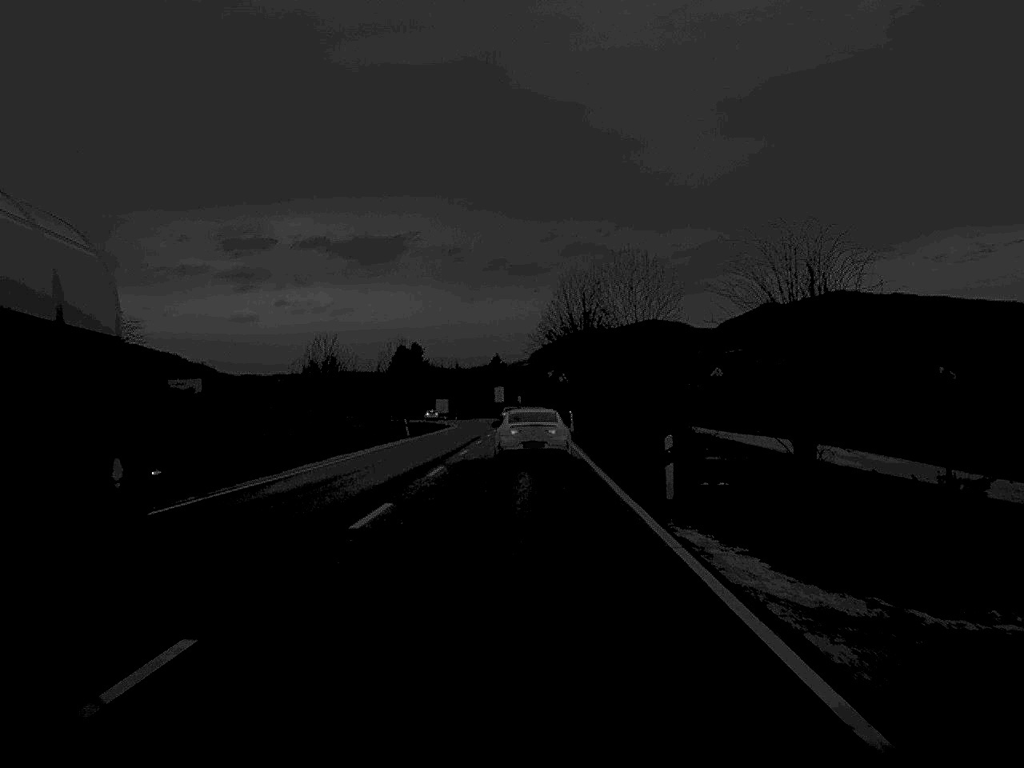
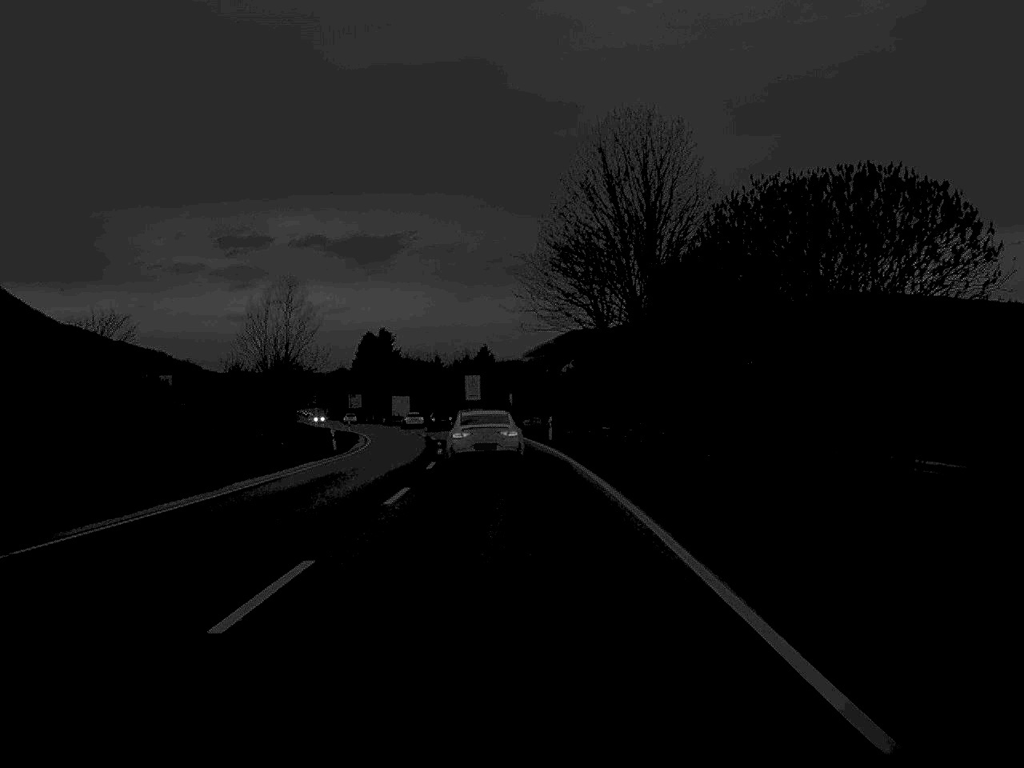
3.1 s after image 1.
(+0.2, +67.1) m; 0°
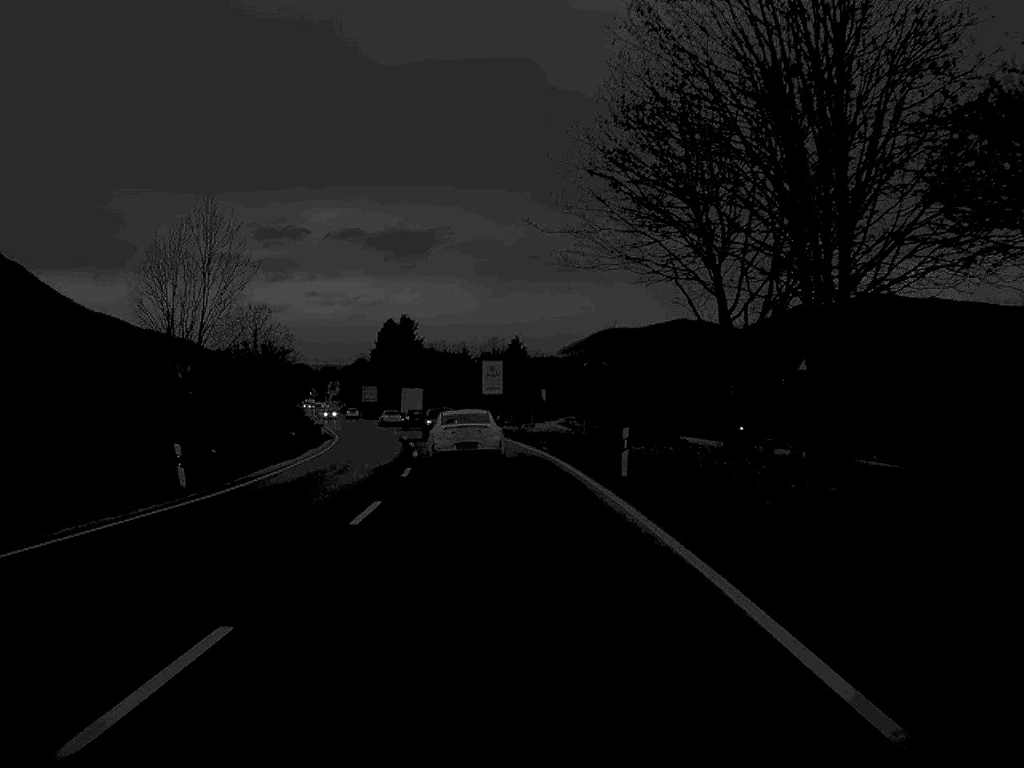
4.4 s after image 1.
(-0.3, +27.7) m; -2°
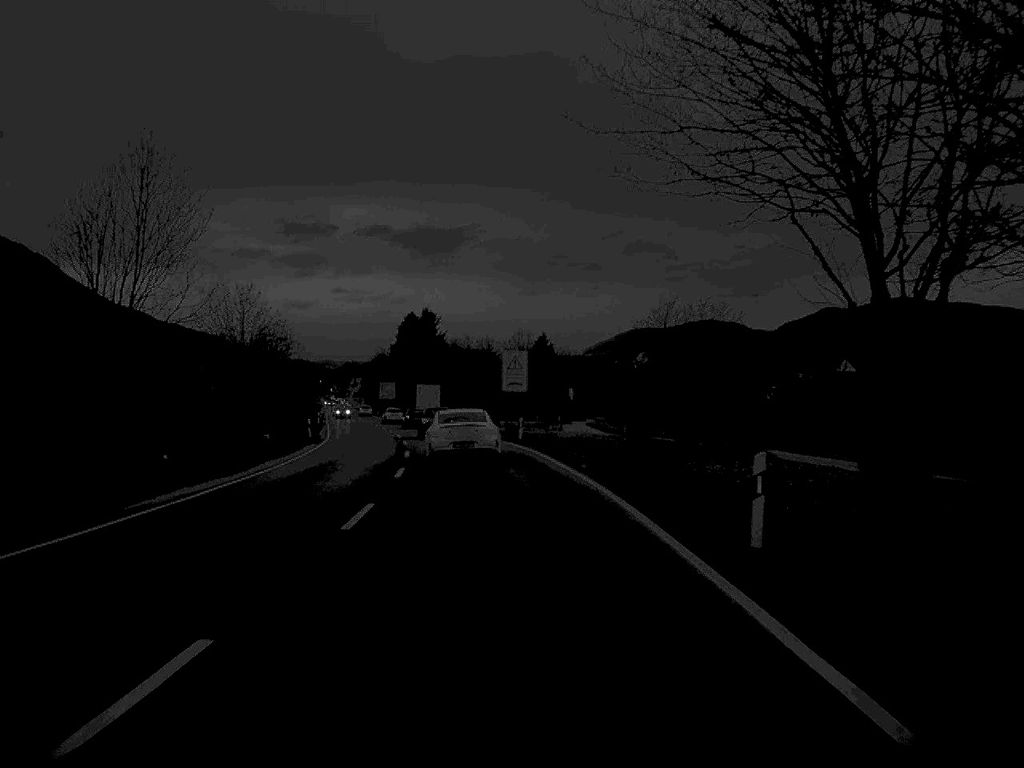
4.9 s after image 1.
(-0.1, +12.6) m; -1°
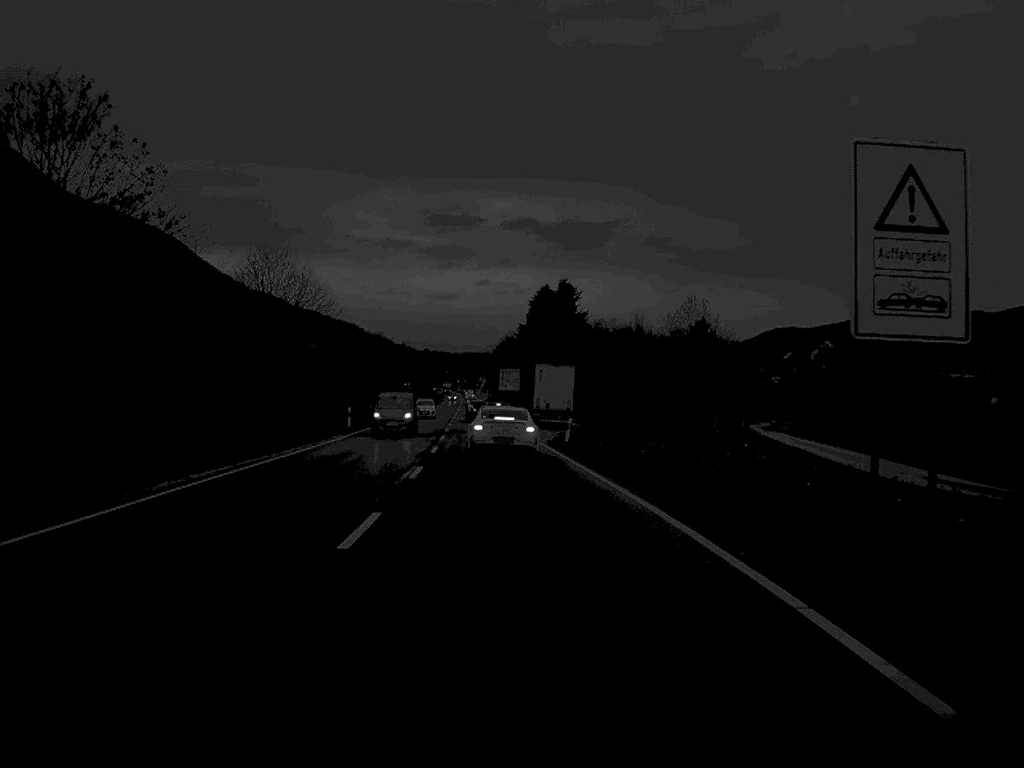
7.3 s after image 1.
(-2.8, +50.8) m; -6°
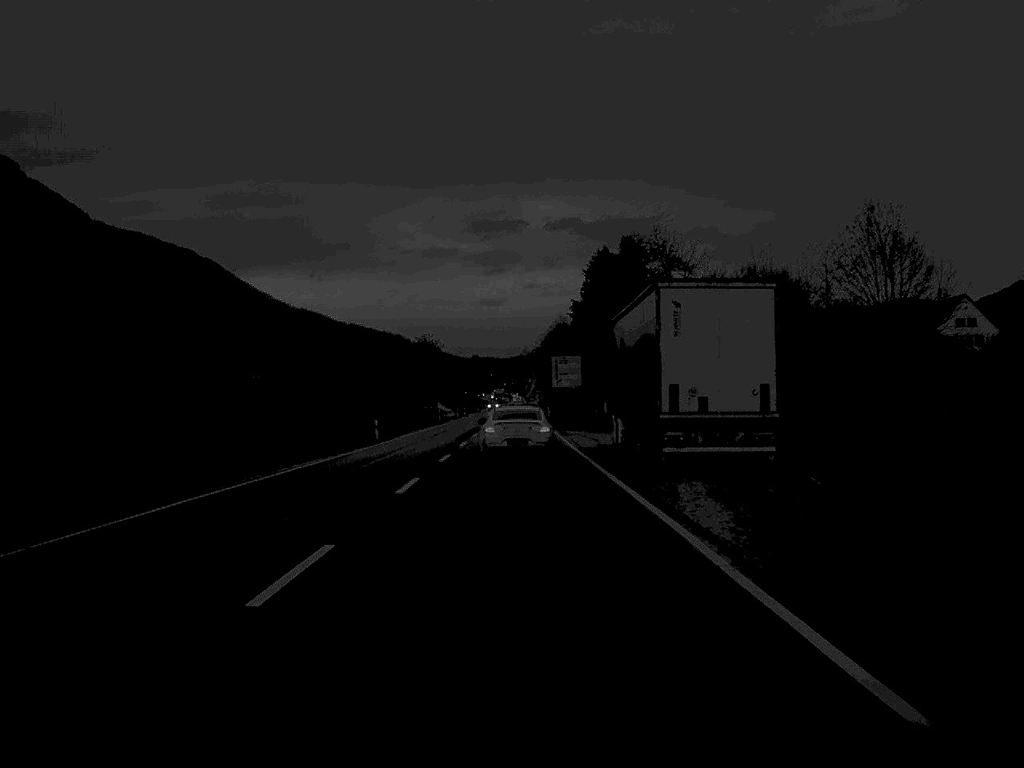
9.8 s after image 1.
(-1.2, +51.3) m; -2°
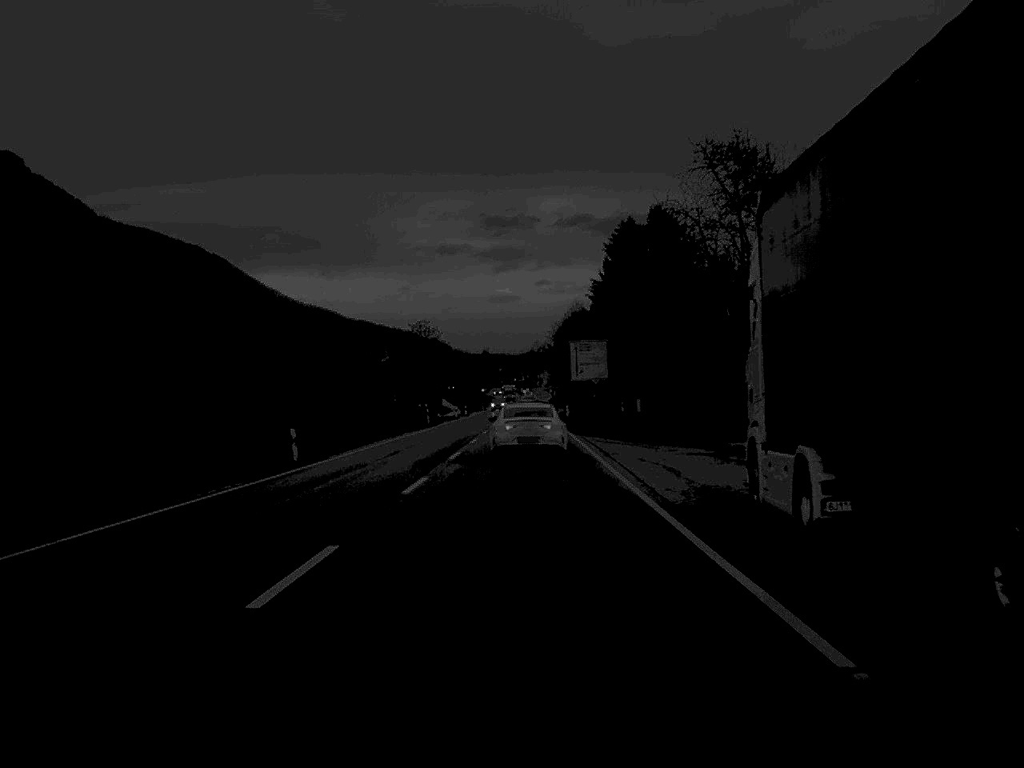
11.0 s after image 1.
(-0.1, +24.0) m; 0°
